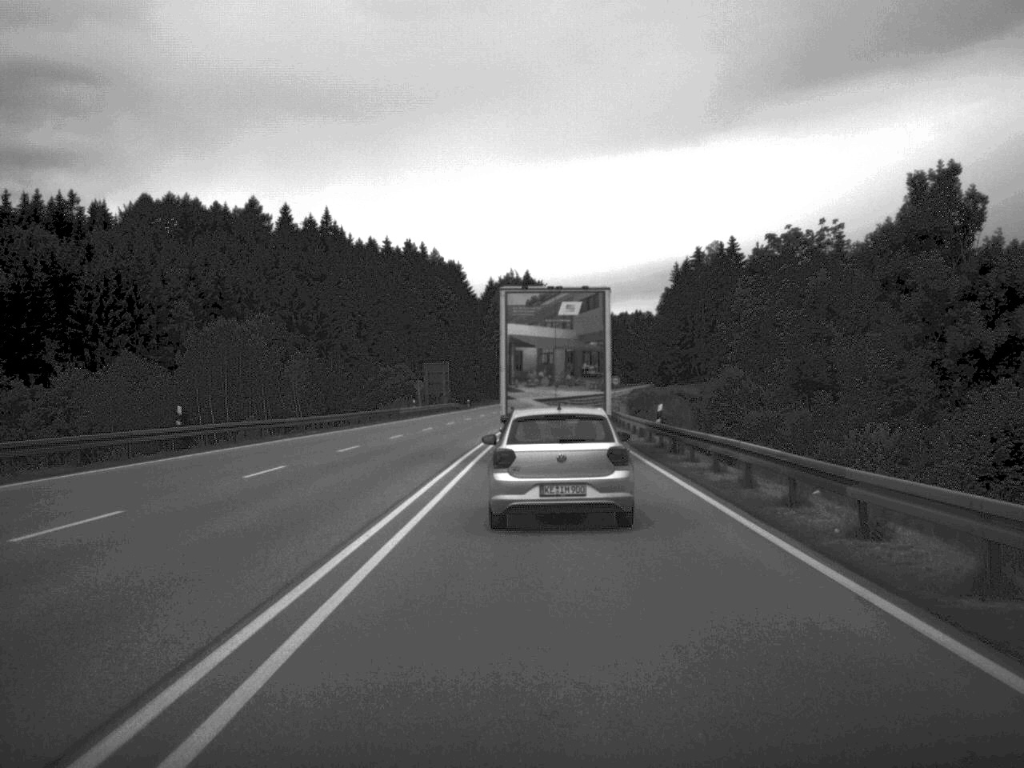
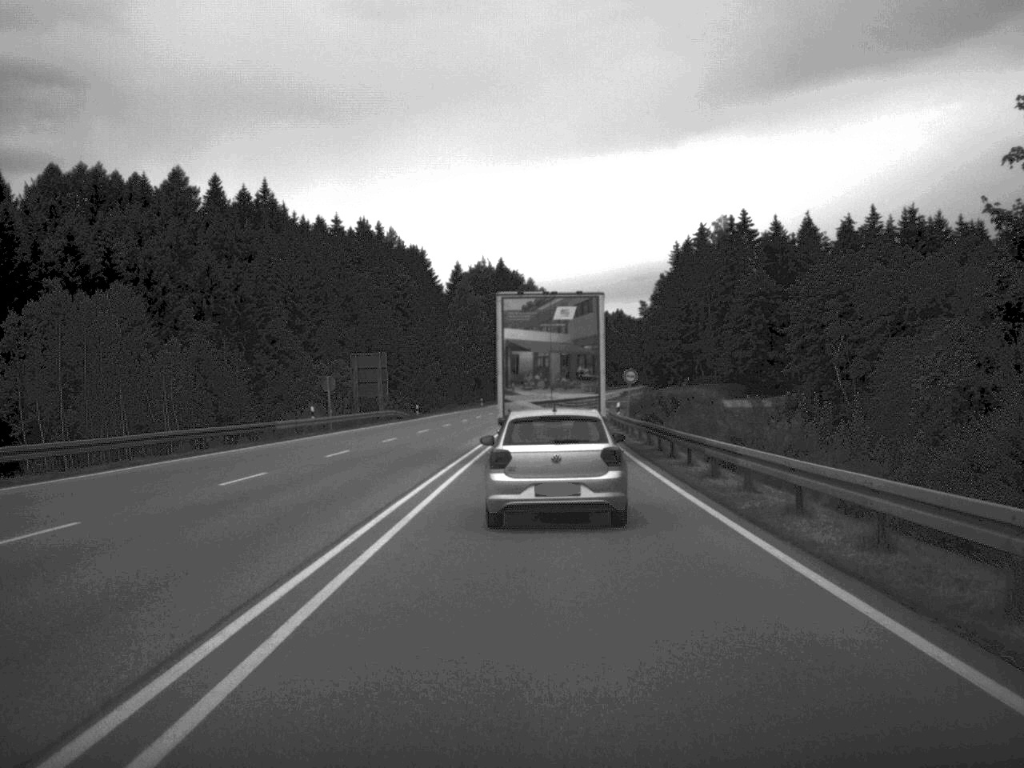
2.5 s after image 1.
(+0.4, +36.6) m; +1°
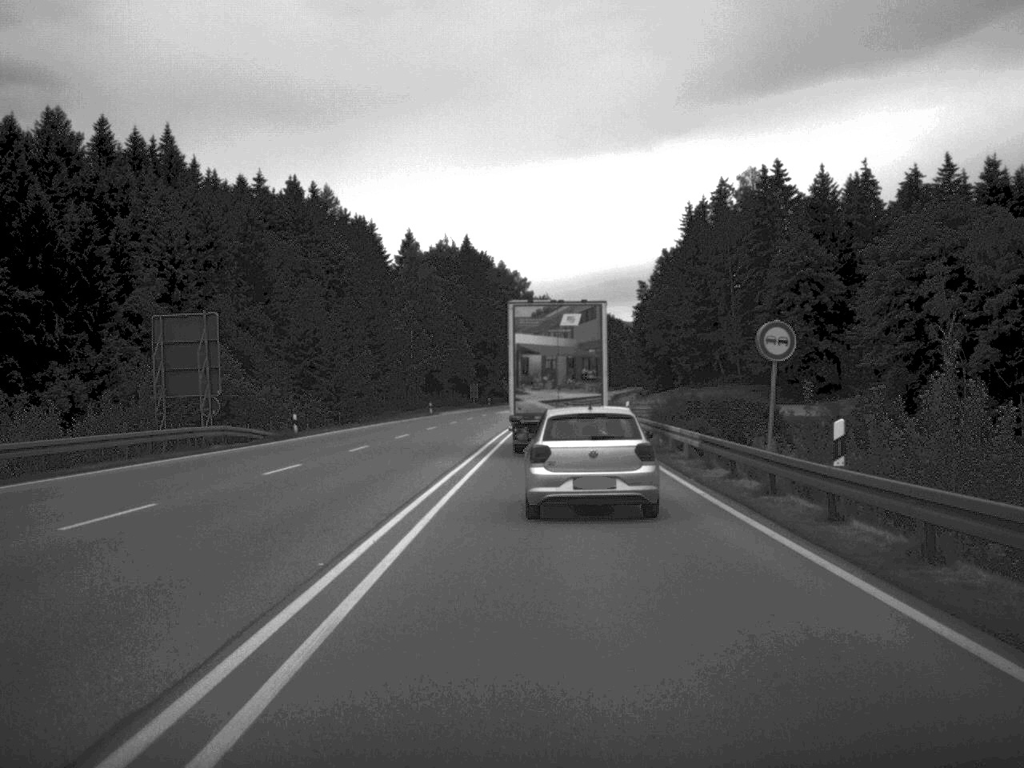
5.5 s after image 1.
(+0.2, +44.3) m; +1°
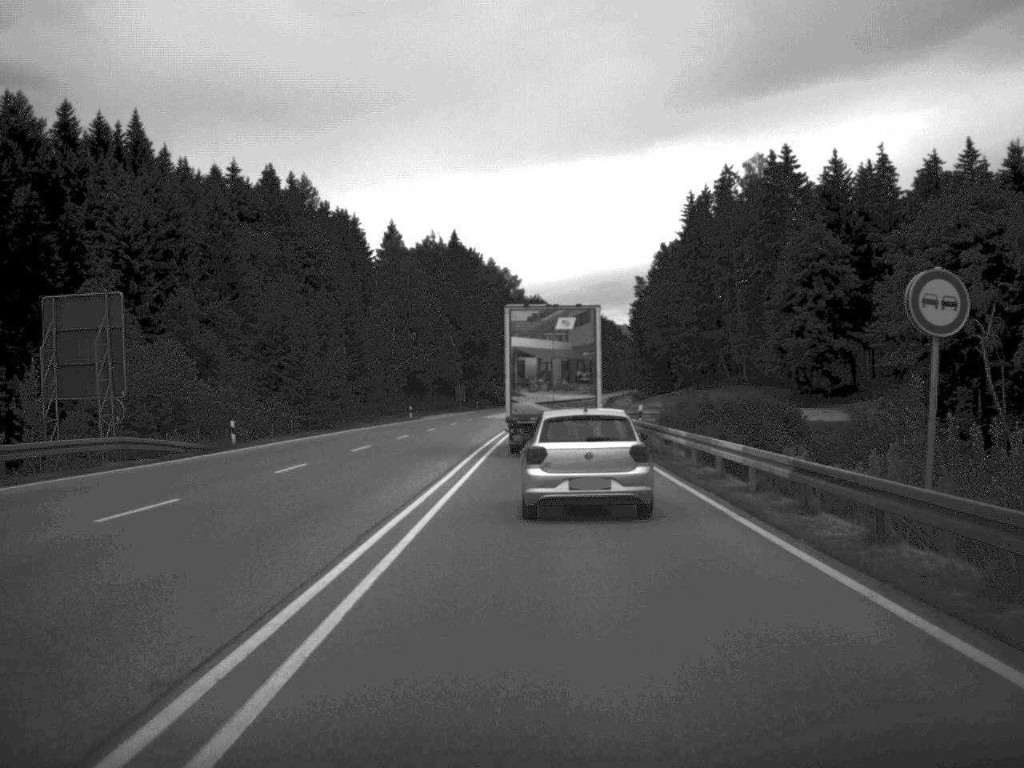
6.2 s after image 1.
(0.0, +10.3) m; 0°
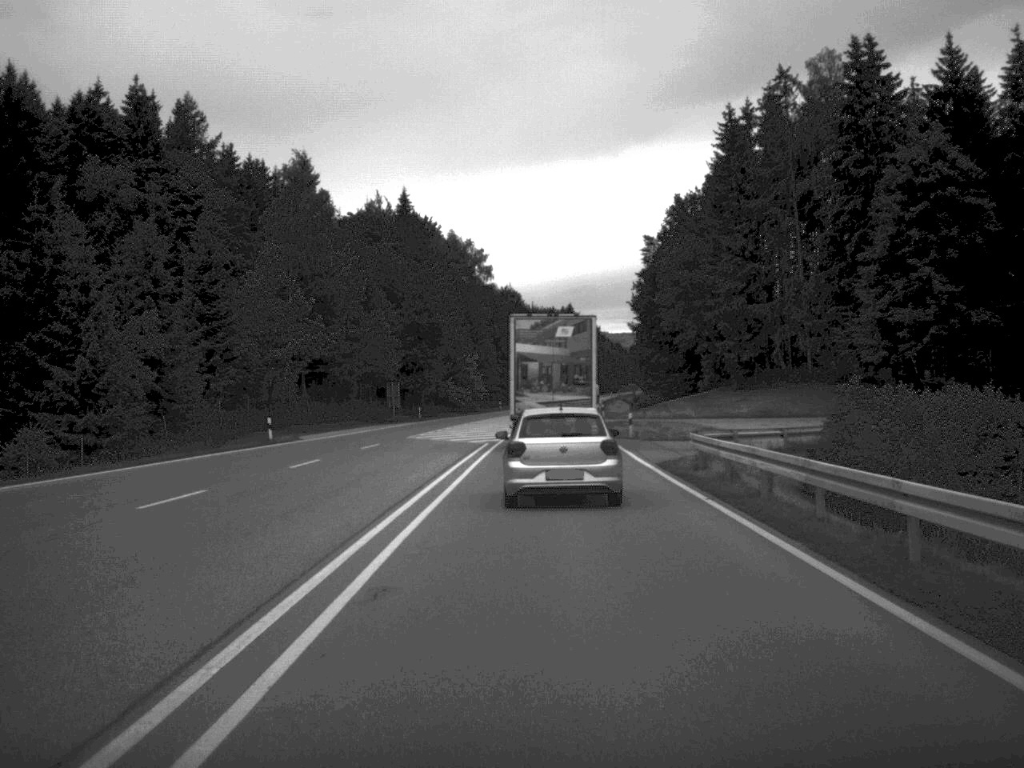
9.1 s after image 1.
(+0.4, +44.9) m; +1°
